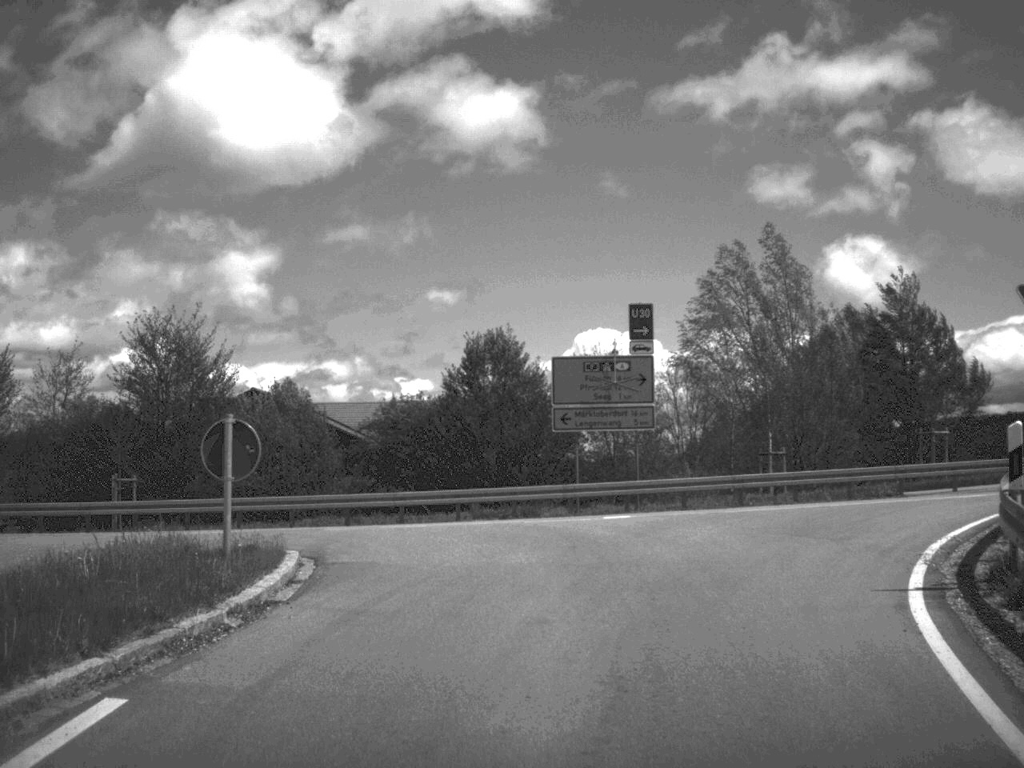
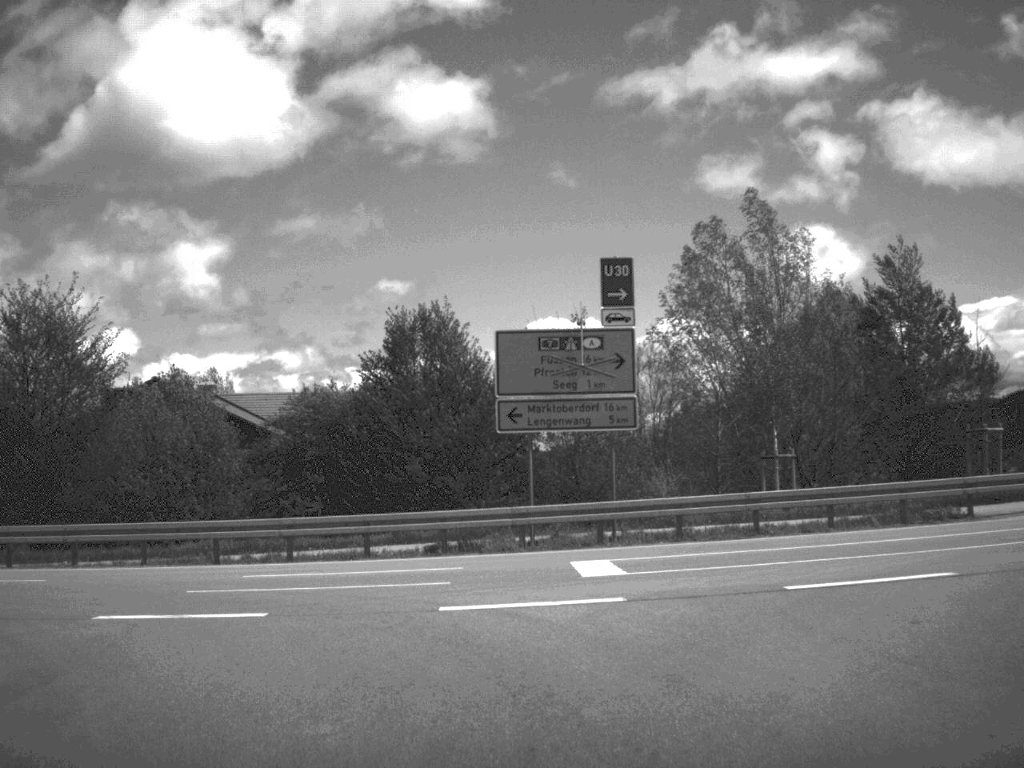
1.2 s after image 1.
(+0.2, +8.3) m; +2°
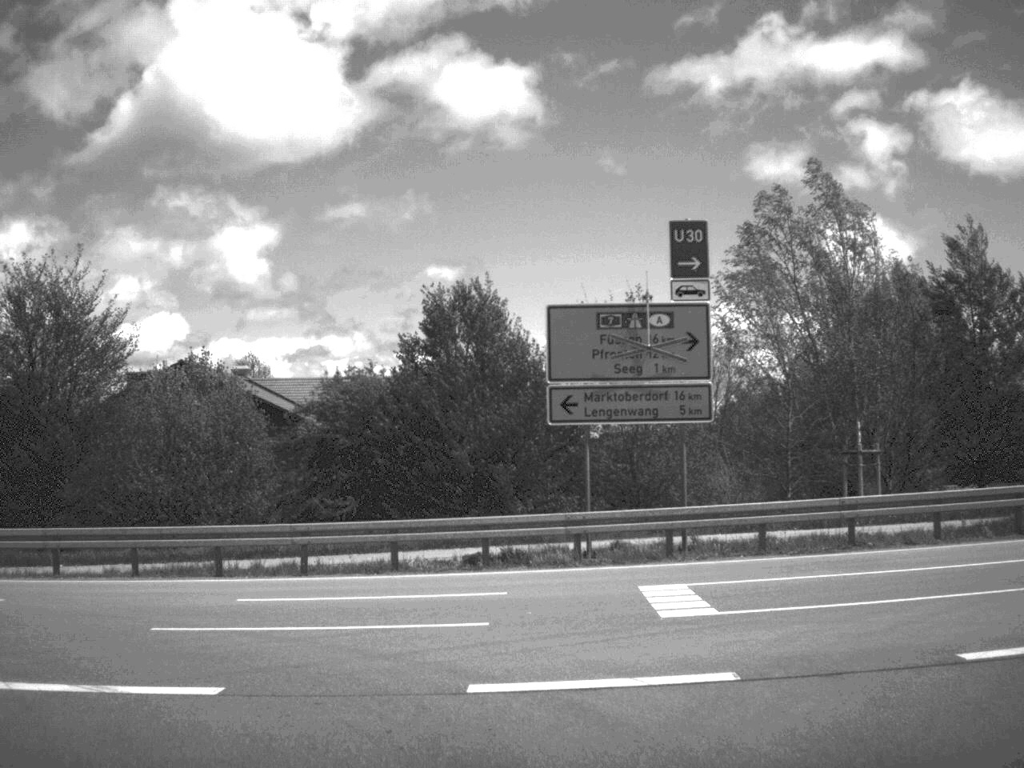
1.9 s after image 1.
(0.0, +3.3) m; -2°
